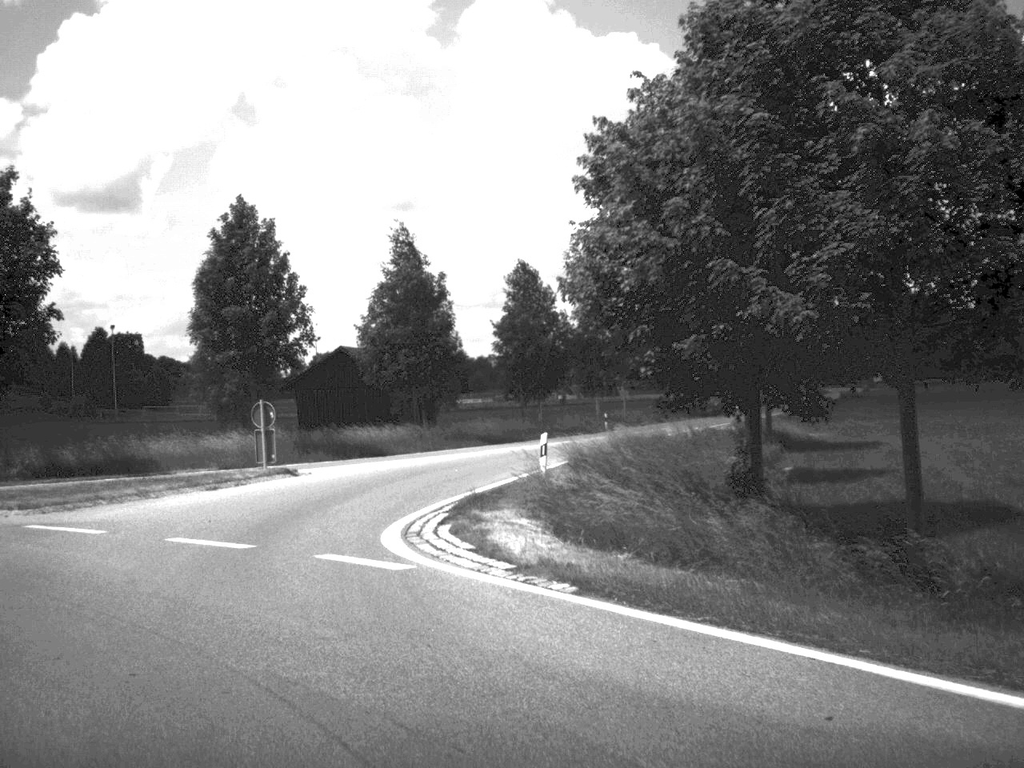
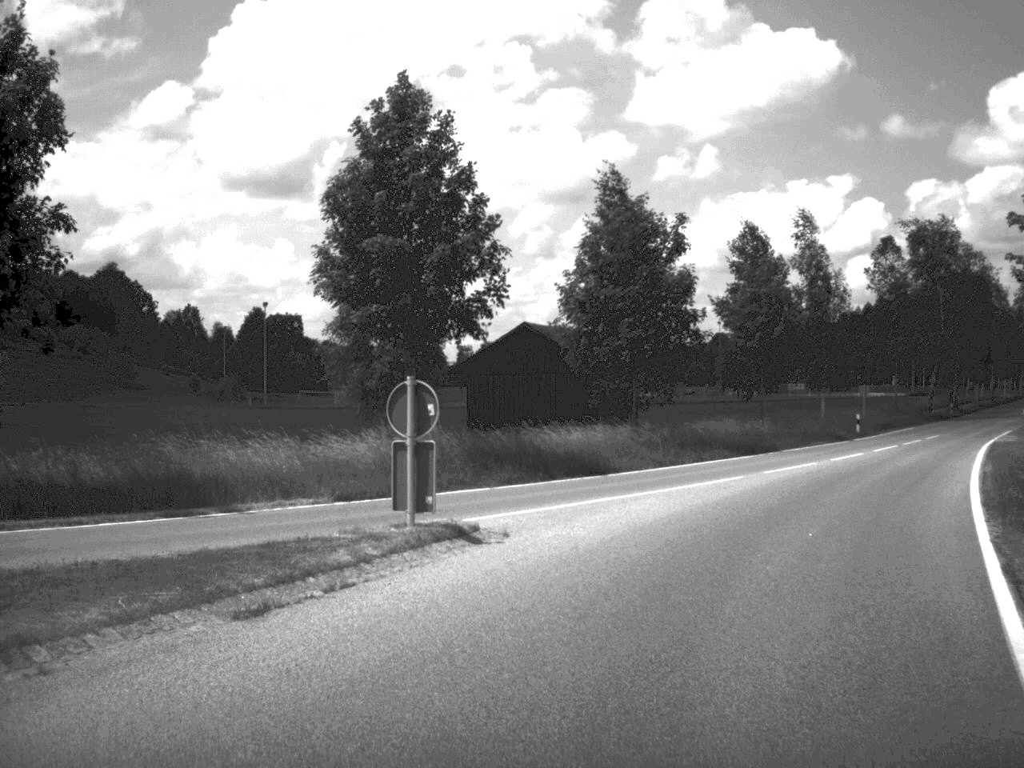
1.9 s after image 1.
(-2.7, +15.4) m; -7°
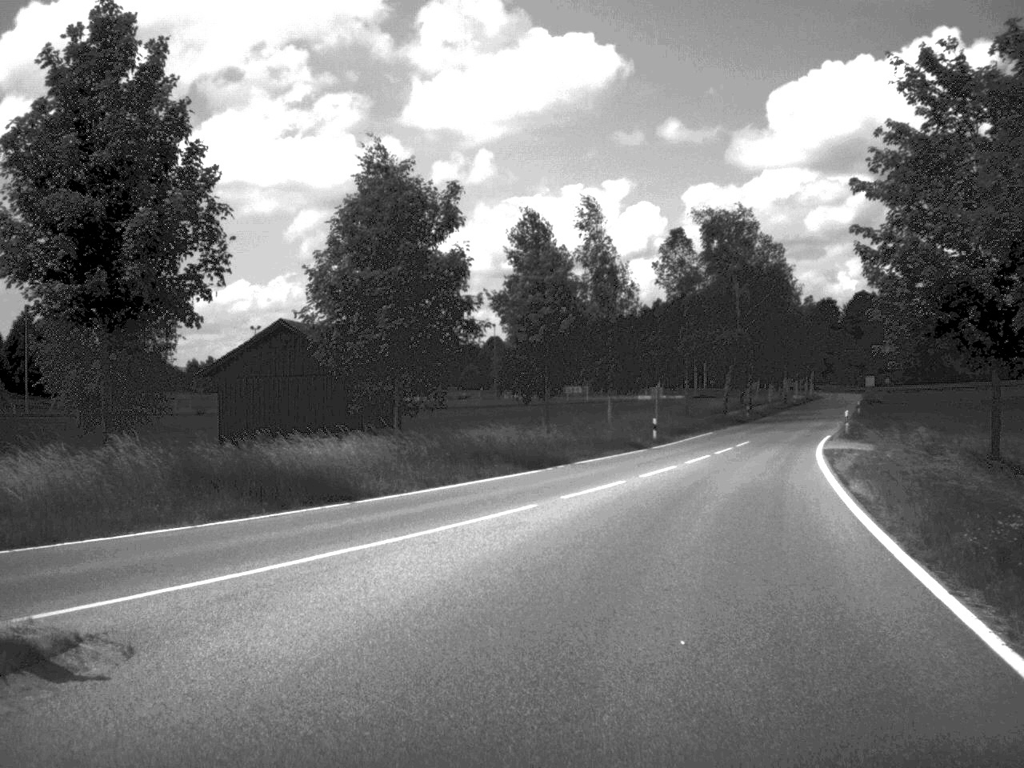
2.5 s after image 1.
(+0.6, +6.5) m; +10°
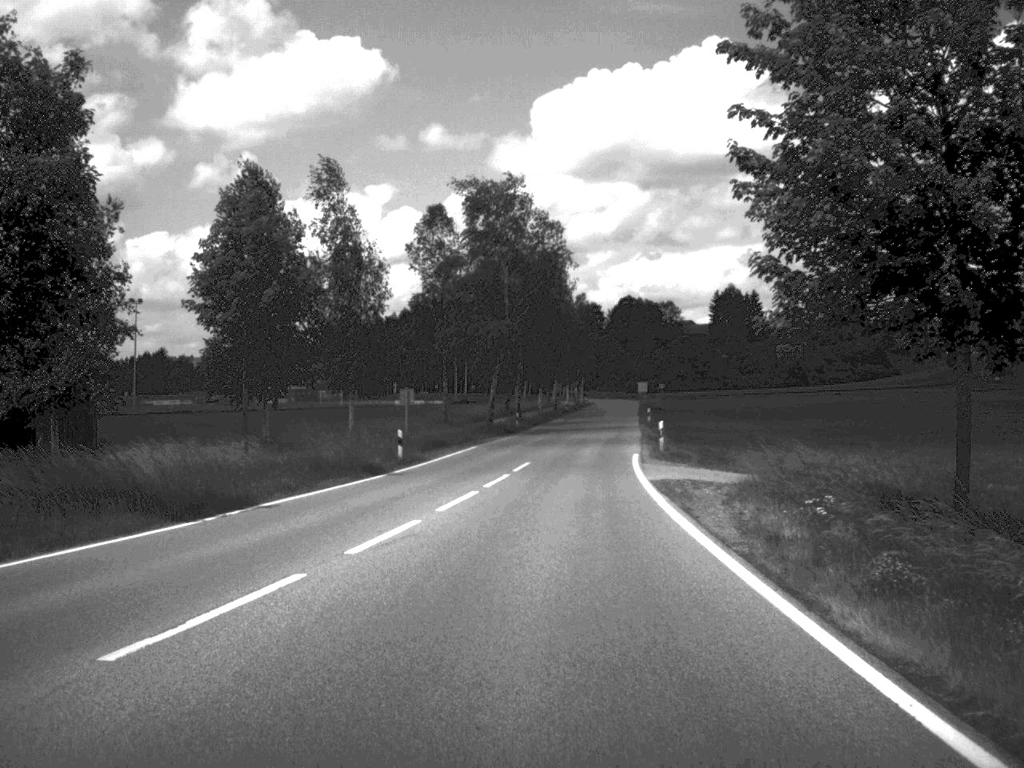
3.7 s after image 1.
(+1.5, +13.0) m; +10°
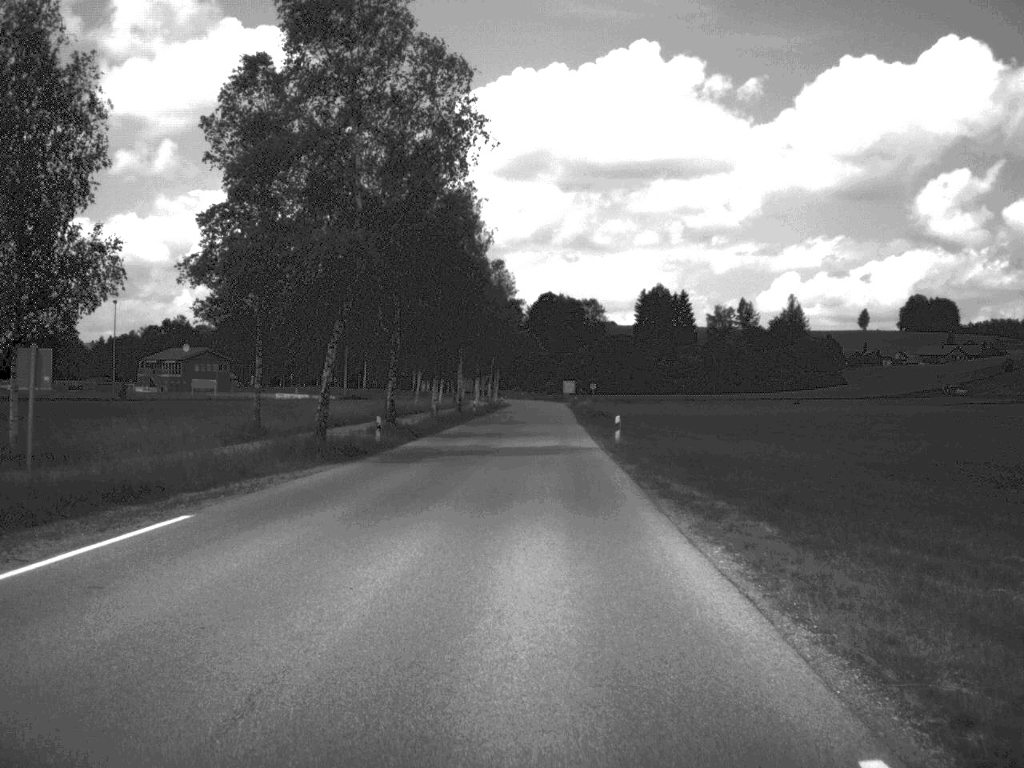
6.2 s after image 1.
(+1.3, +32.8) m; +4°
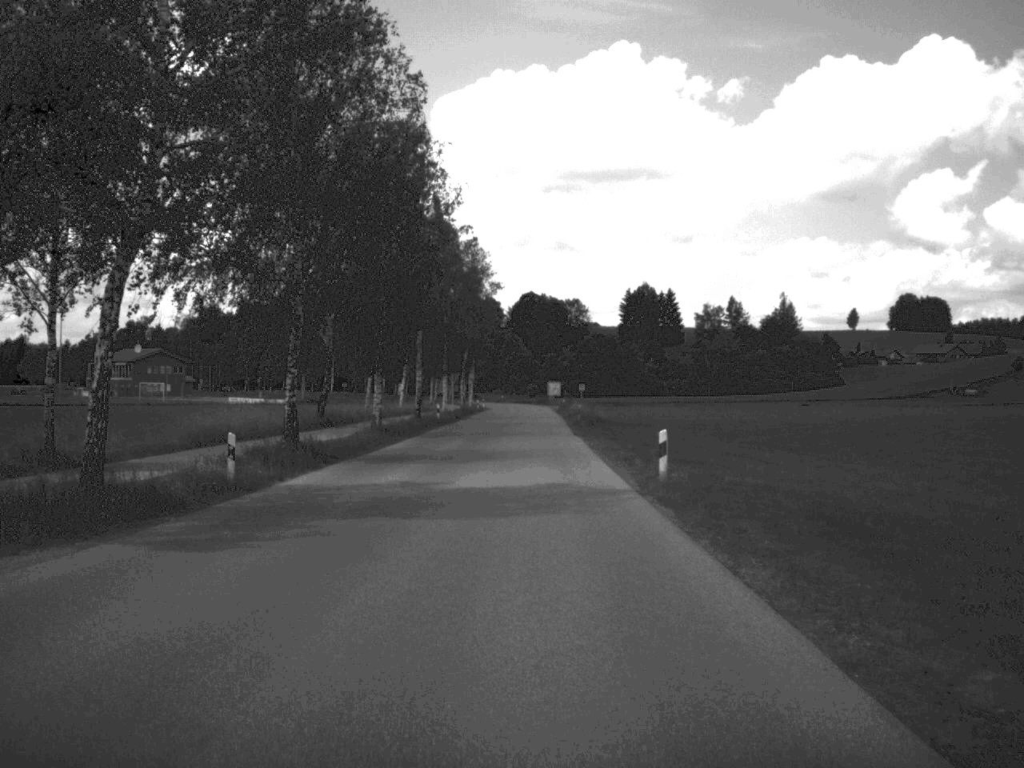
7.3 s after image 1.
(+0.2, +18.0) m; +1°
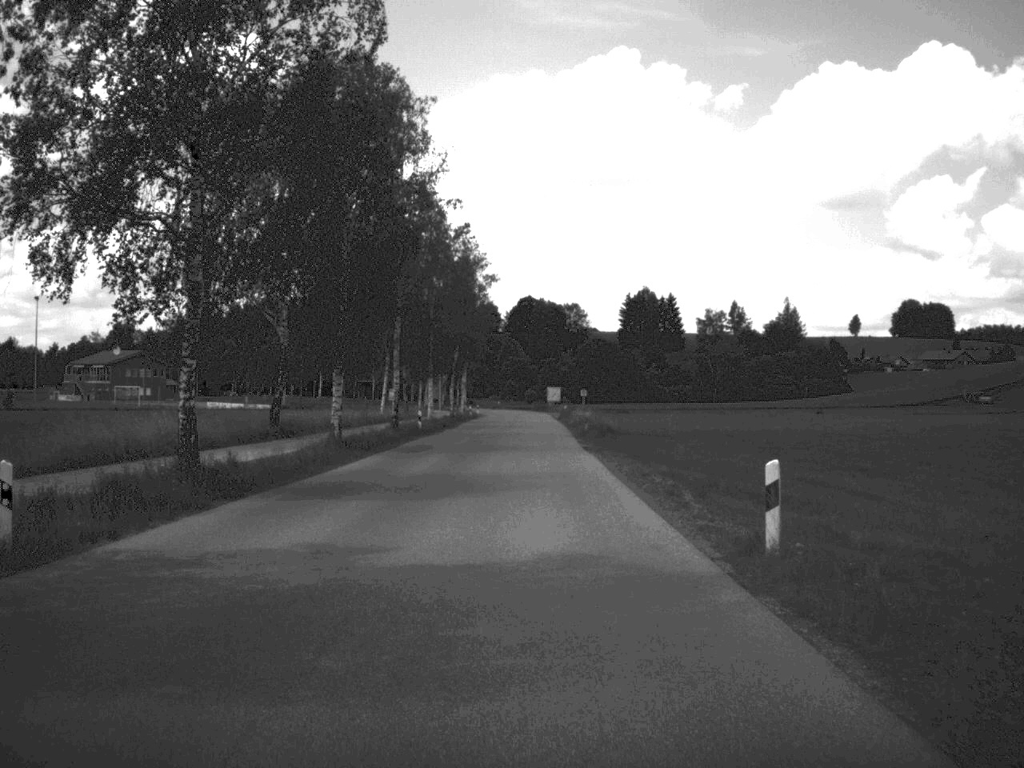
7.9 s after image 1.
(0.0, +10.0) m; 0°
